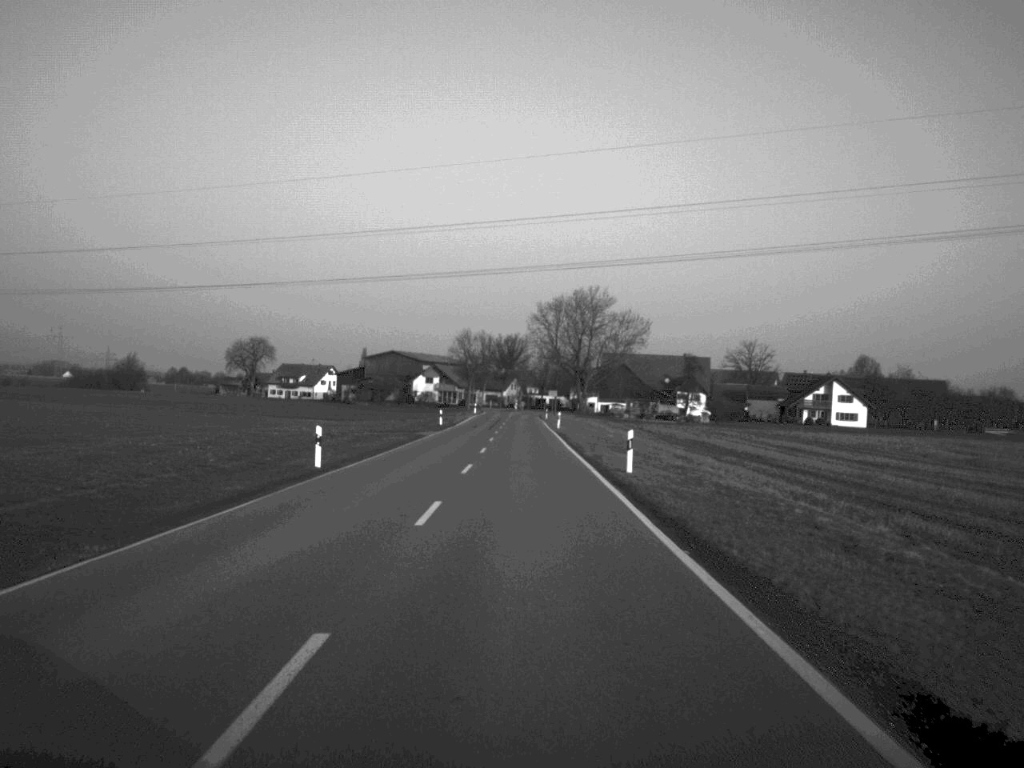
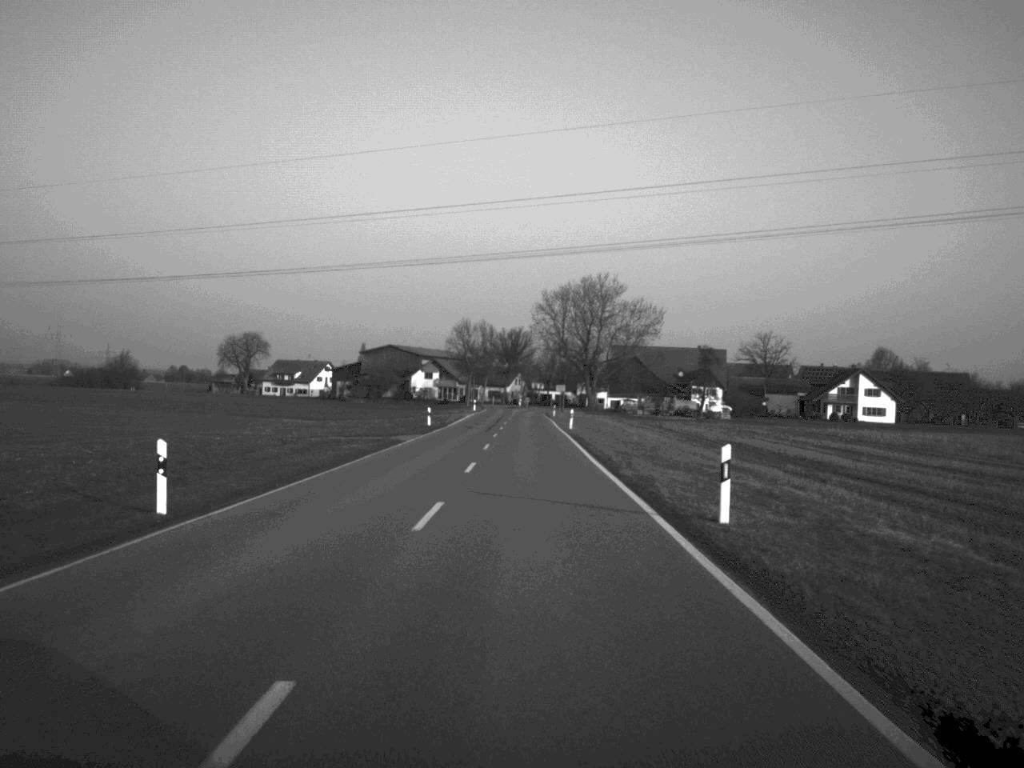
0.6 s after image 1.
(0.0, +13.4) m; 0°
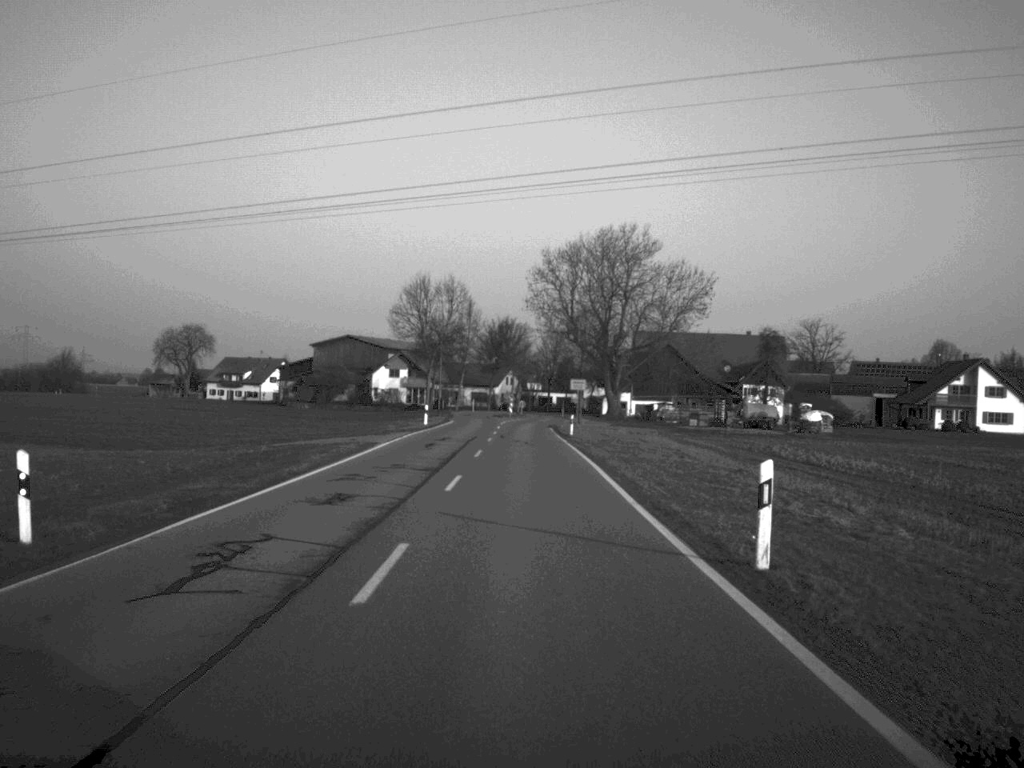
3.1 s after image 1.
(+0.2, +53.0) m; 0°
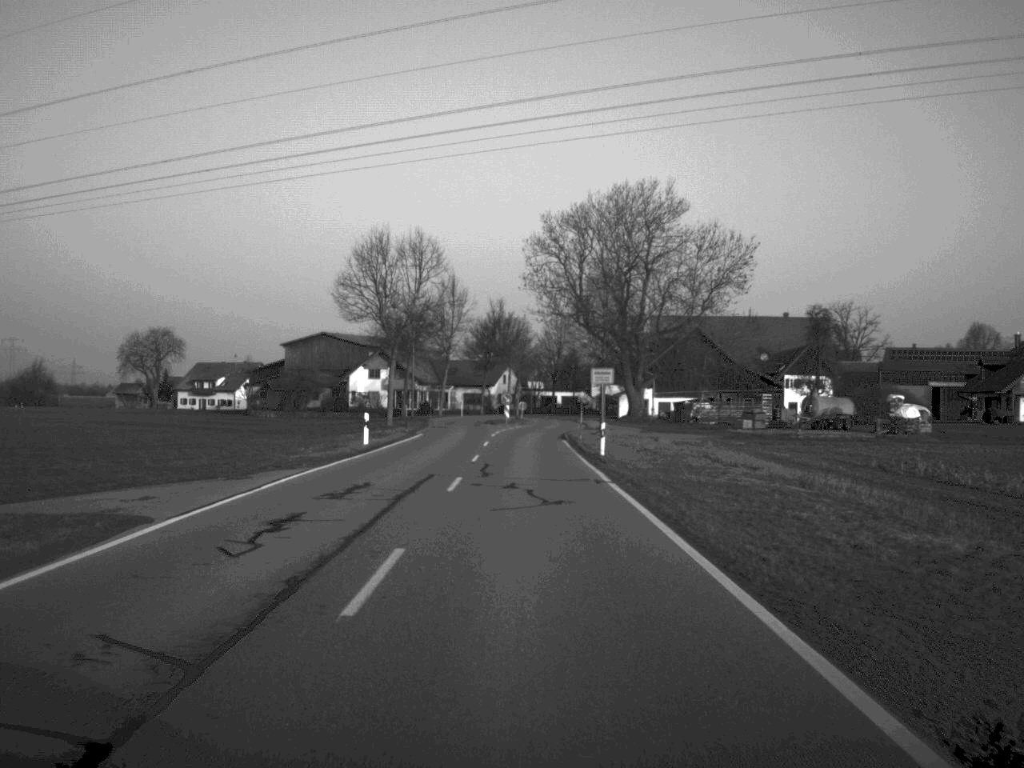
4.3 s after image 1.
(0.0, +24.3) m; 0°
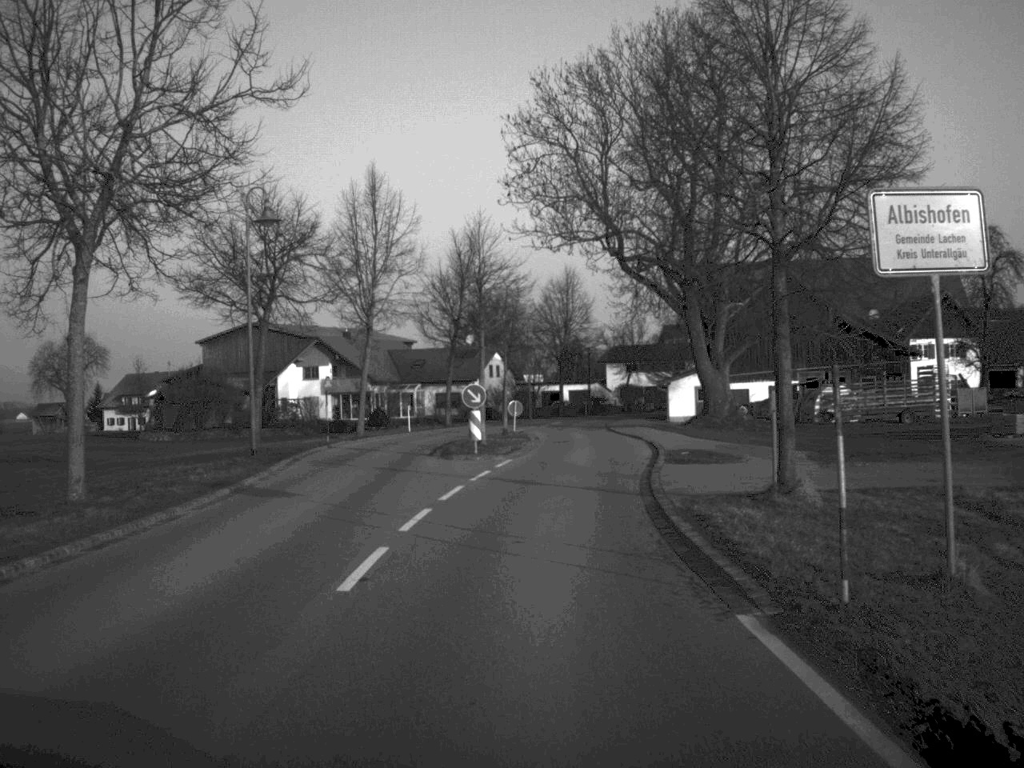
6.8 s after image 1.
(0.0, +44.1) m; 0°
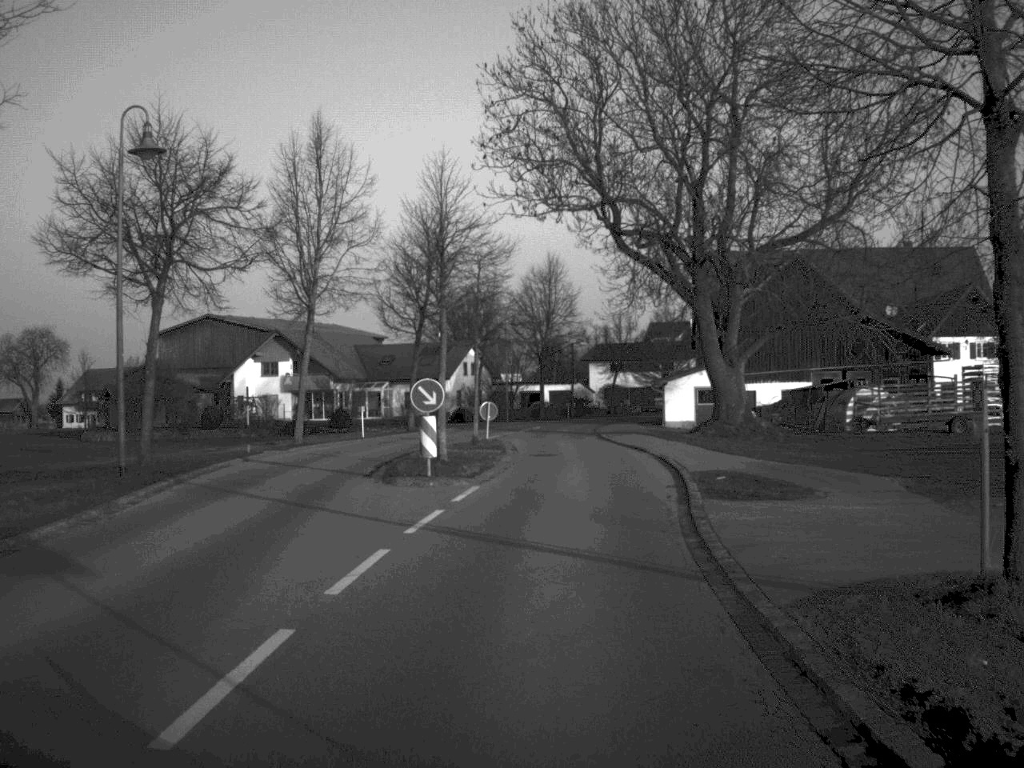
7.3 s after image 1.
(+0.1, +9.2) m; +1°
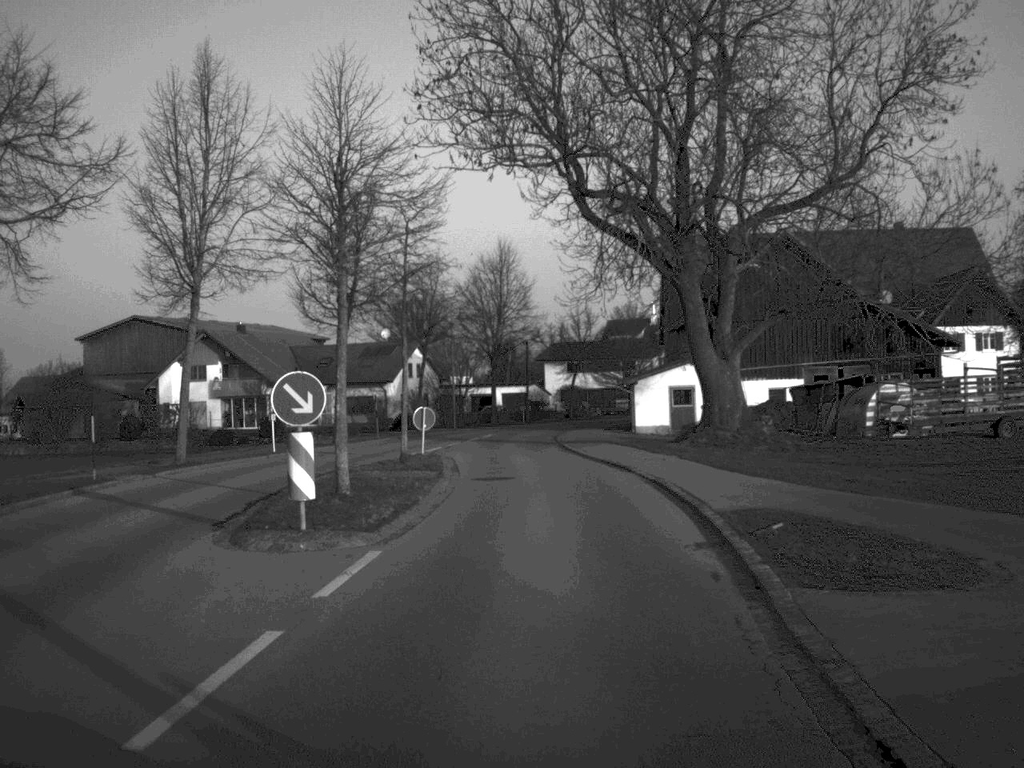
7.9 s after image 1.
(+0.2, +9.0) m; +2°
